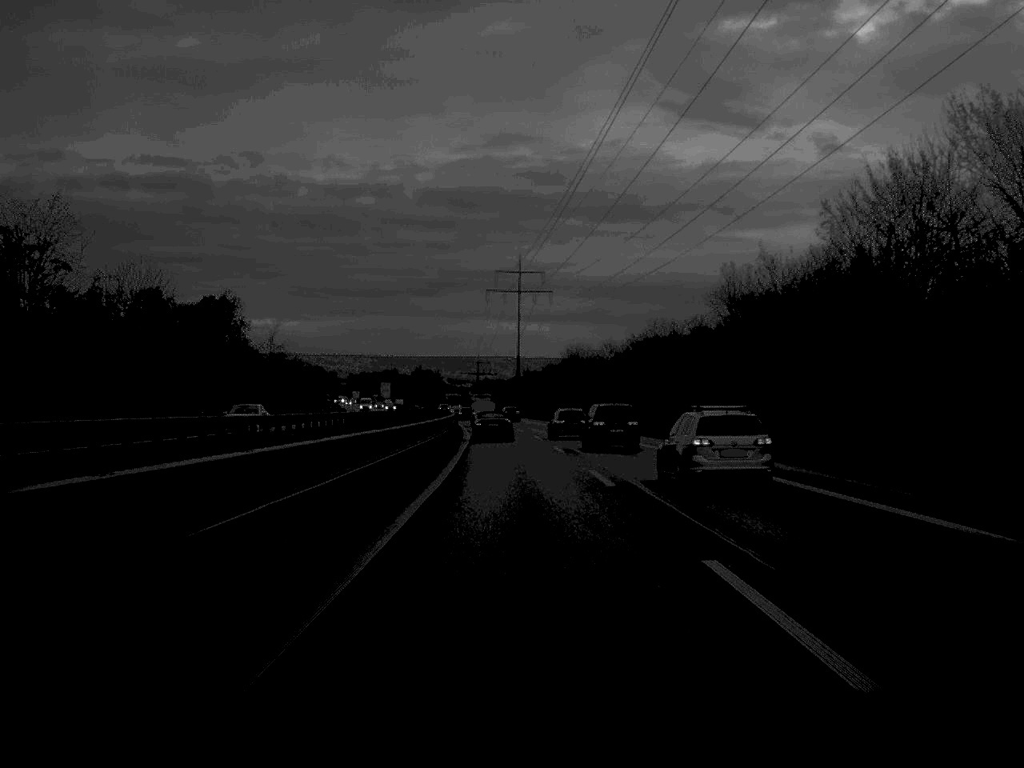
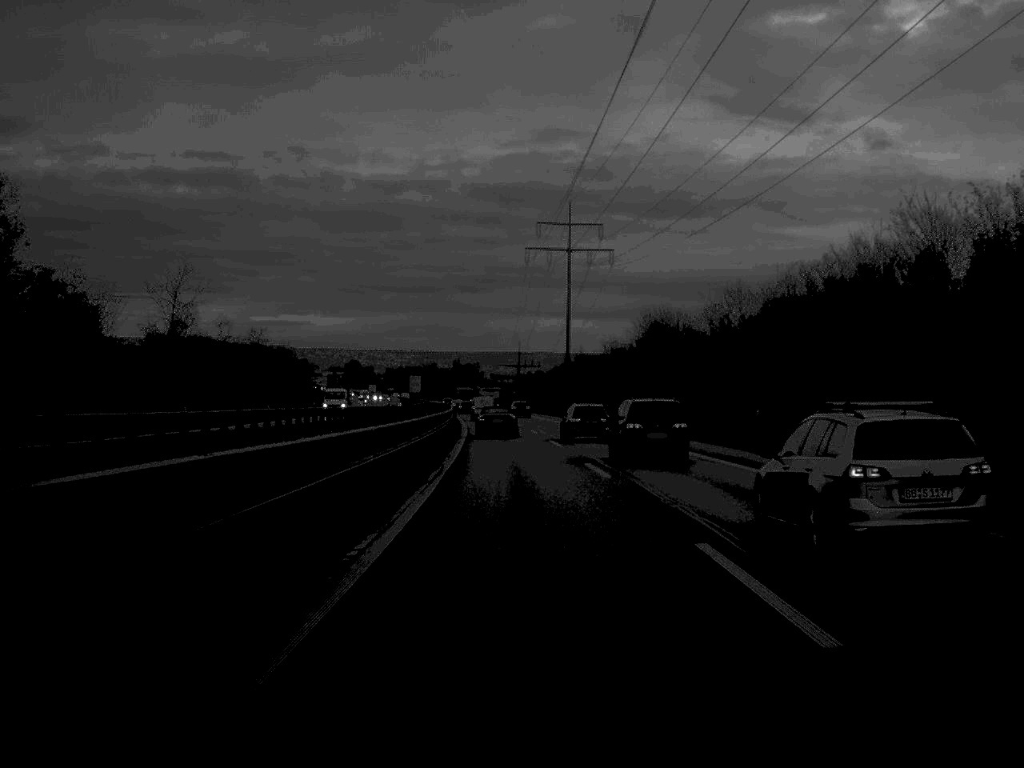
(-0.9, +53.6) m; -2°
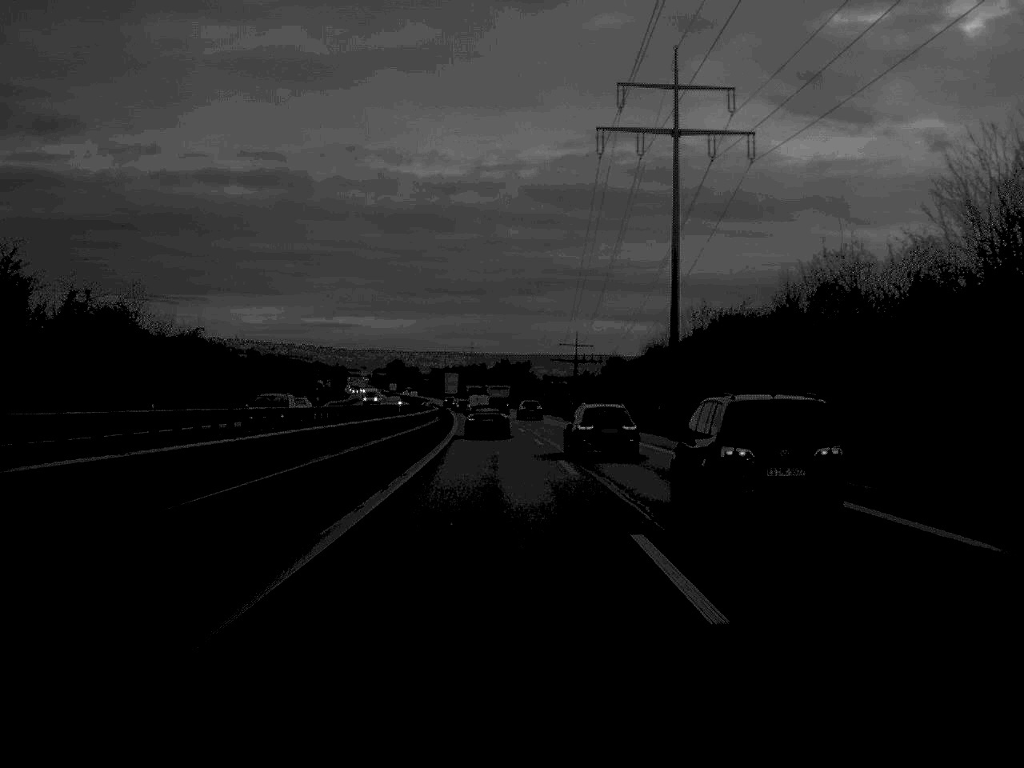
(-1.2, +72.0) m; -2°
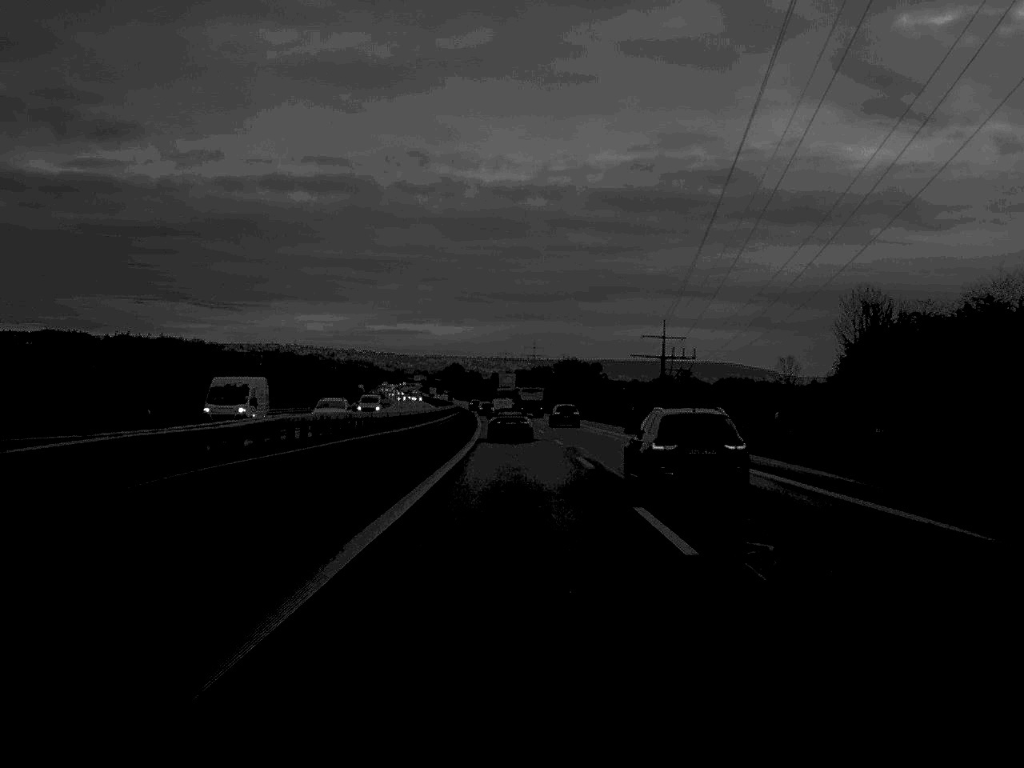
(-1.9, +68.8) m; -3°
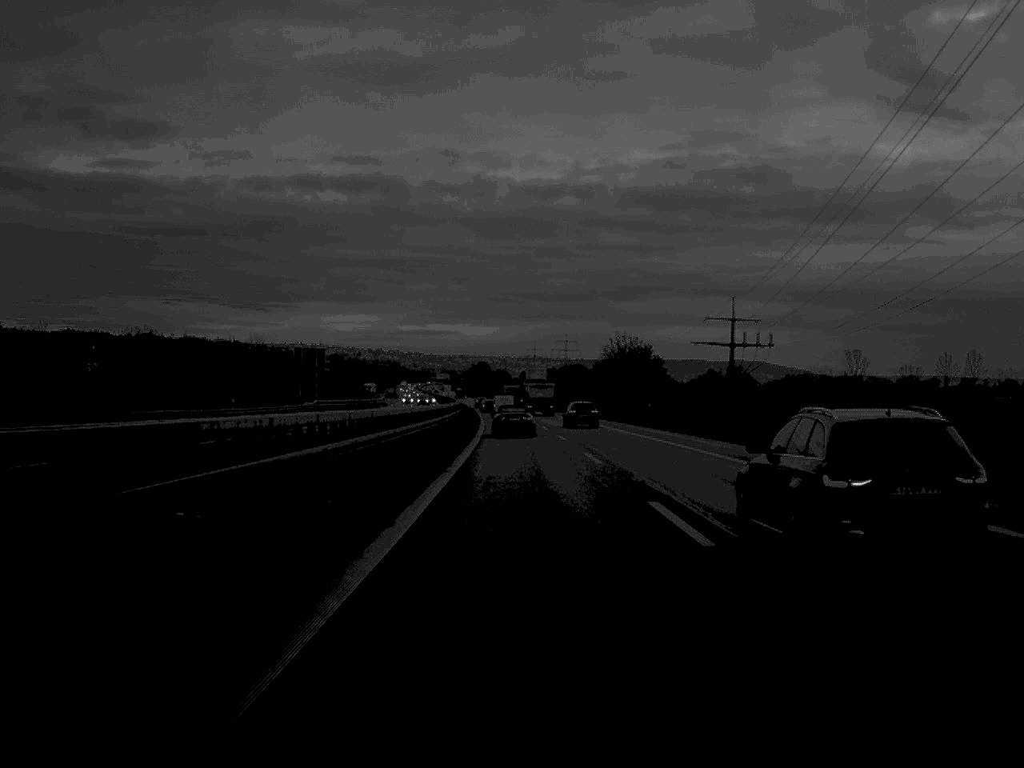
(-0.6, +54.3) m; -1°
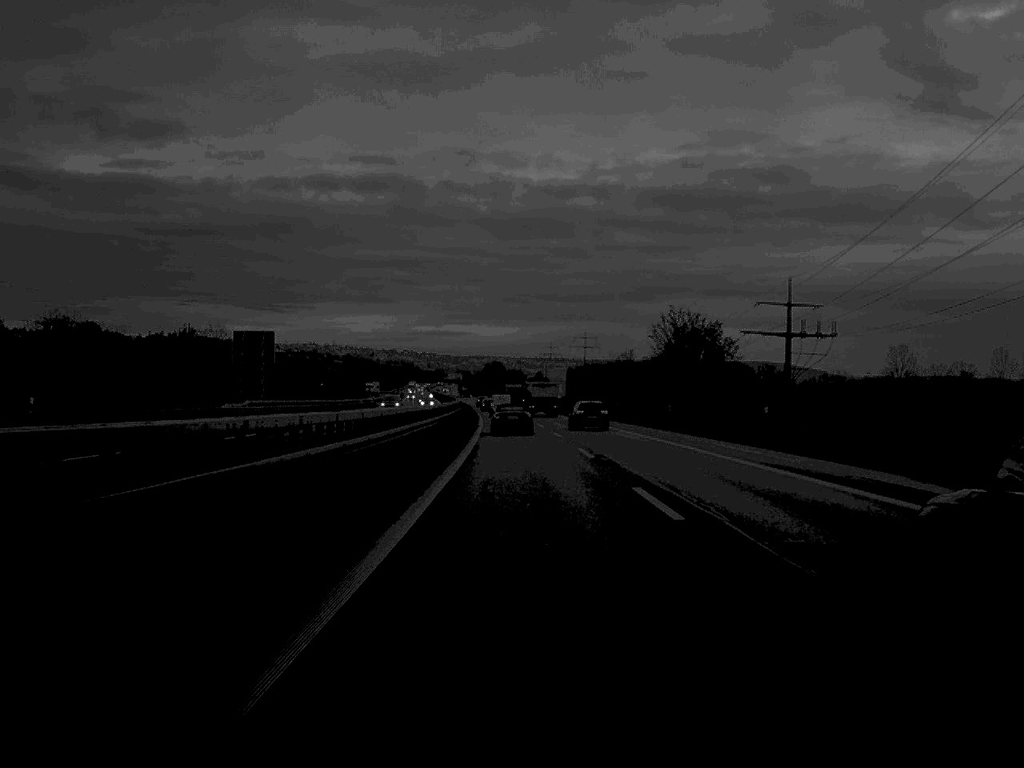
(-0.2, +33.6) m; -1°
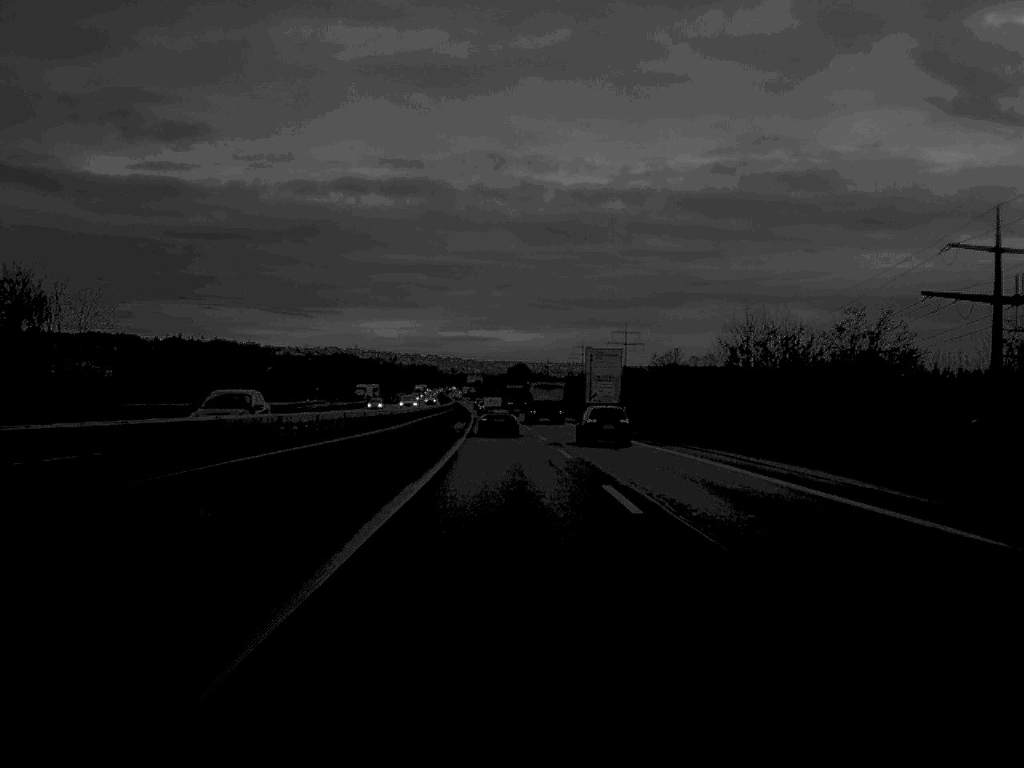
(-0.7, +71.6) m; -1°
